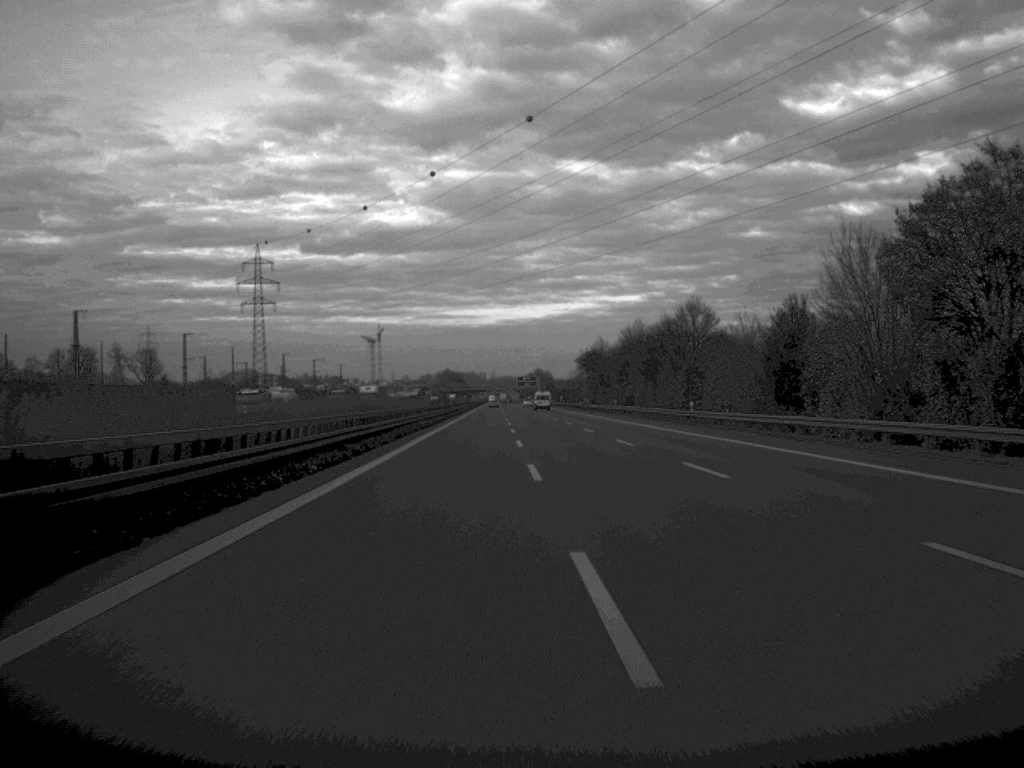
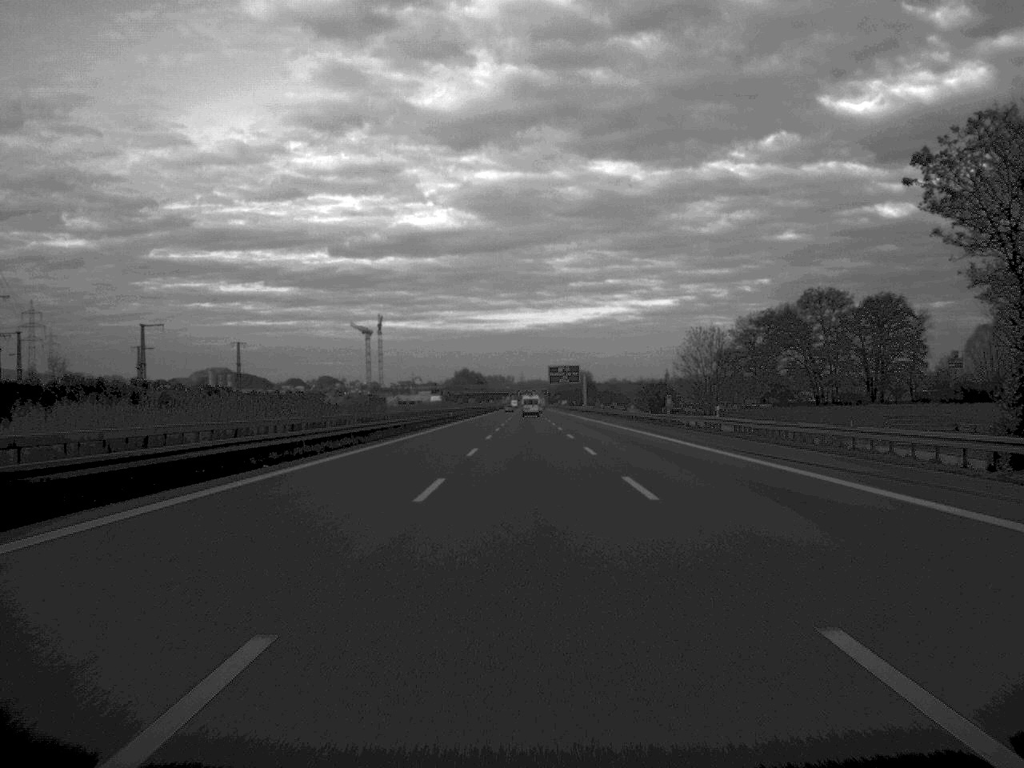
(-1.6, +166.2) m; -1°
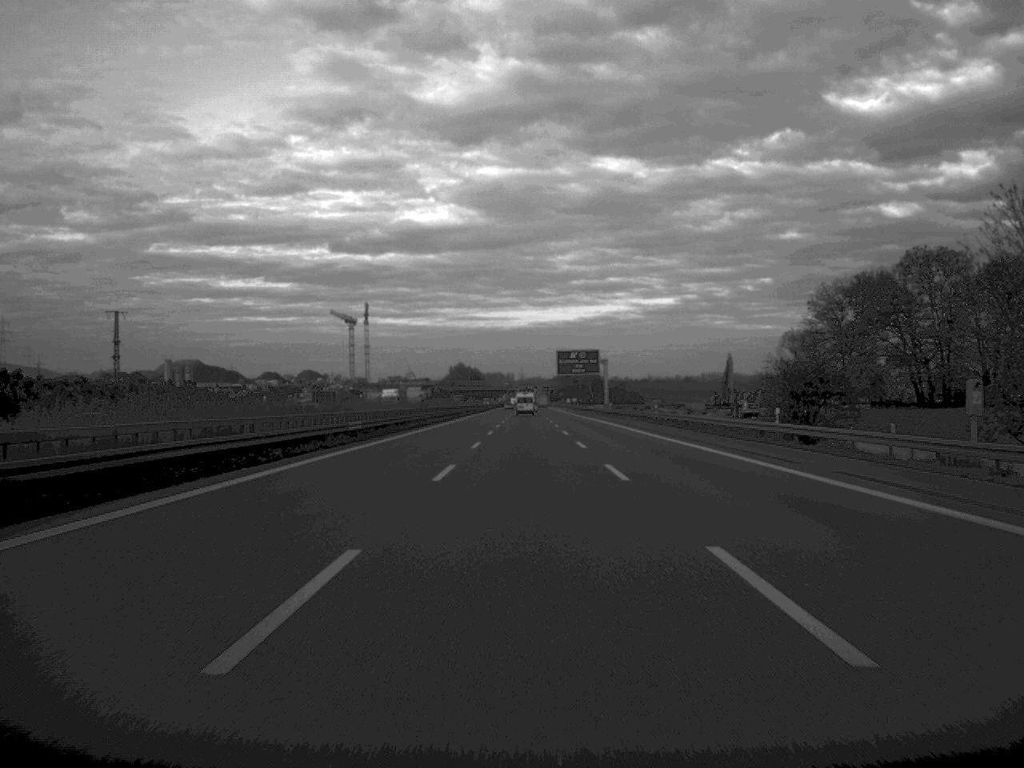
(0.0, +66.5) m; 0°
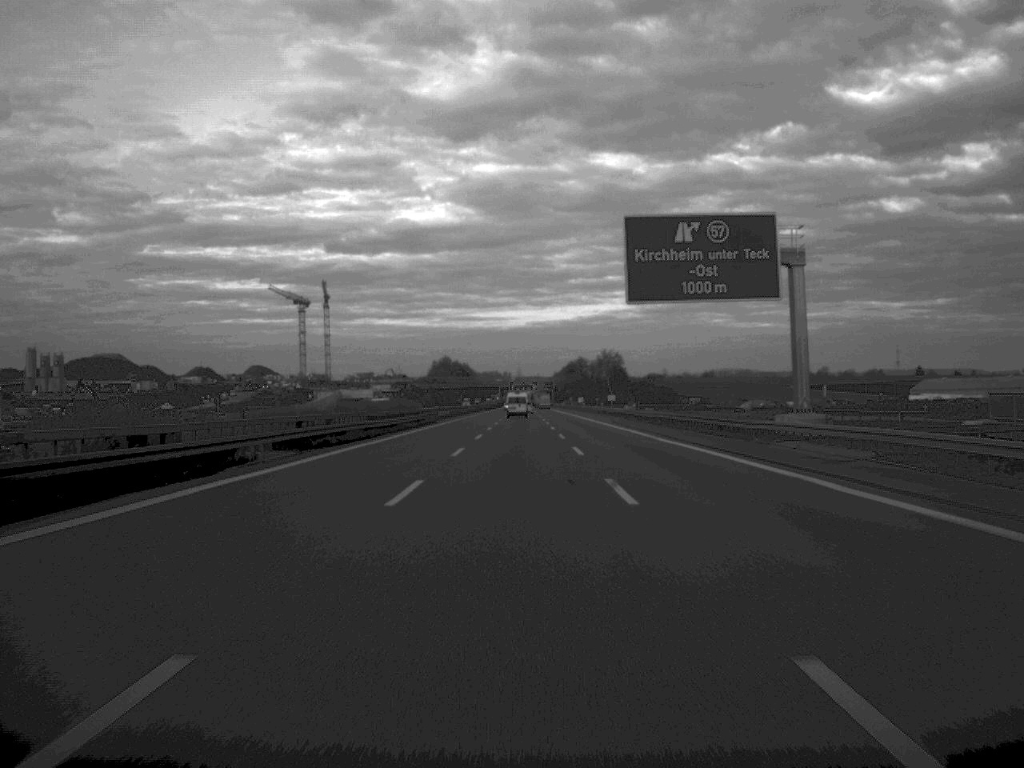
(+0.3, +131.6) m; 0°
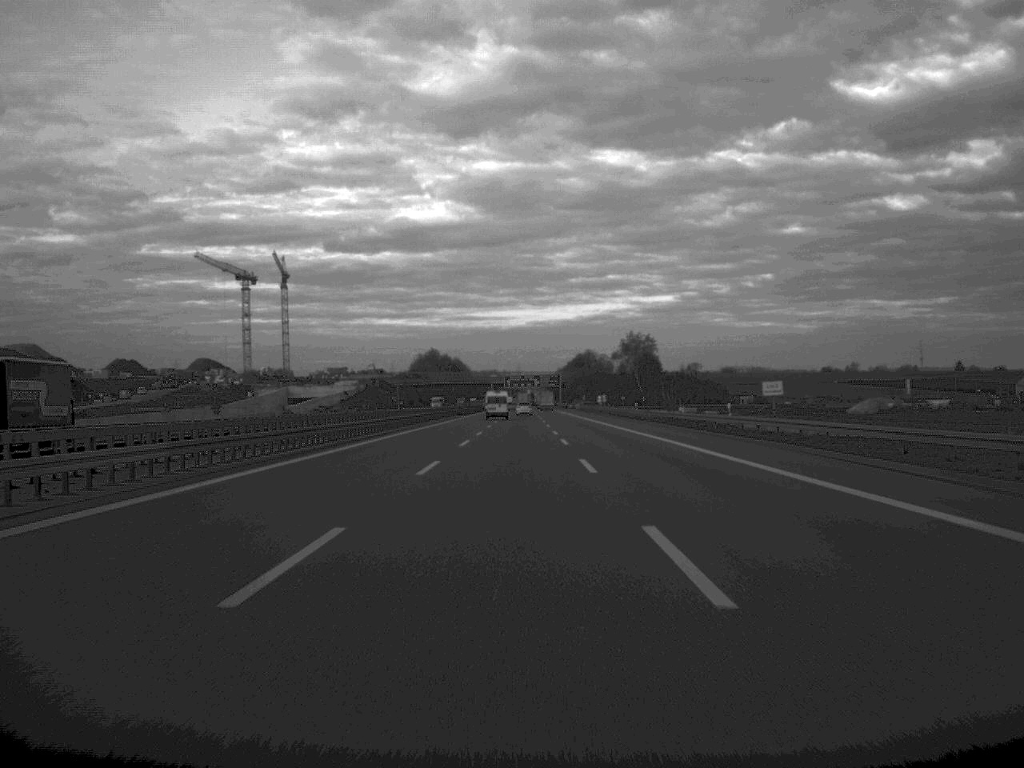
(0.0, +98.4) m; 0°
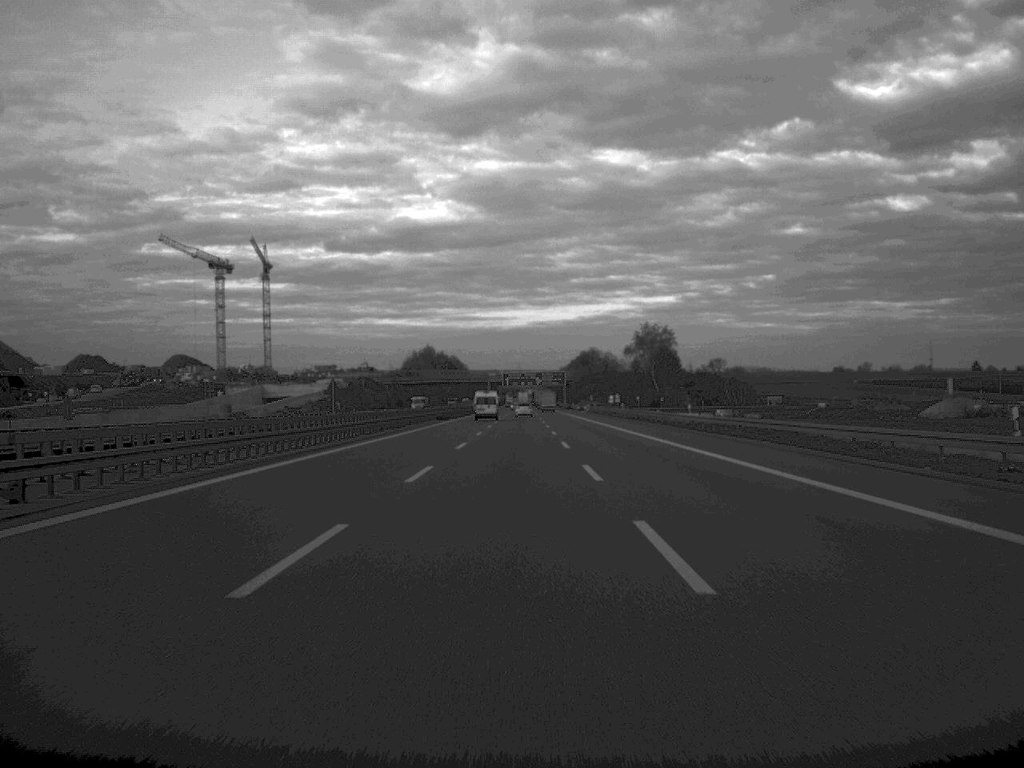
(0.0, +36.2) m; 0°
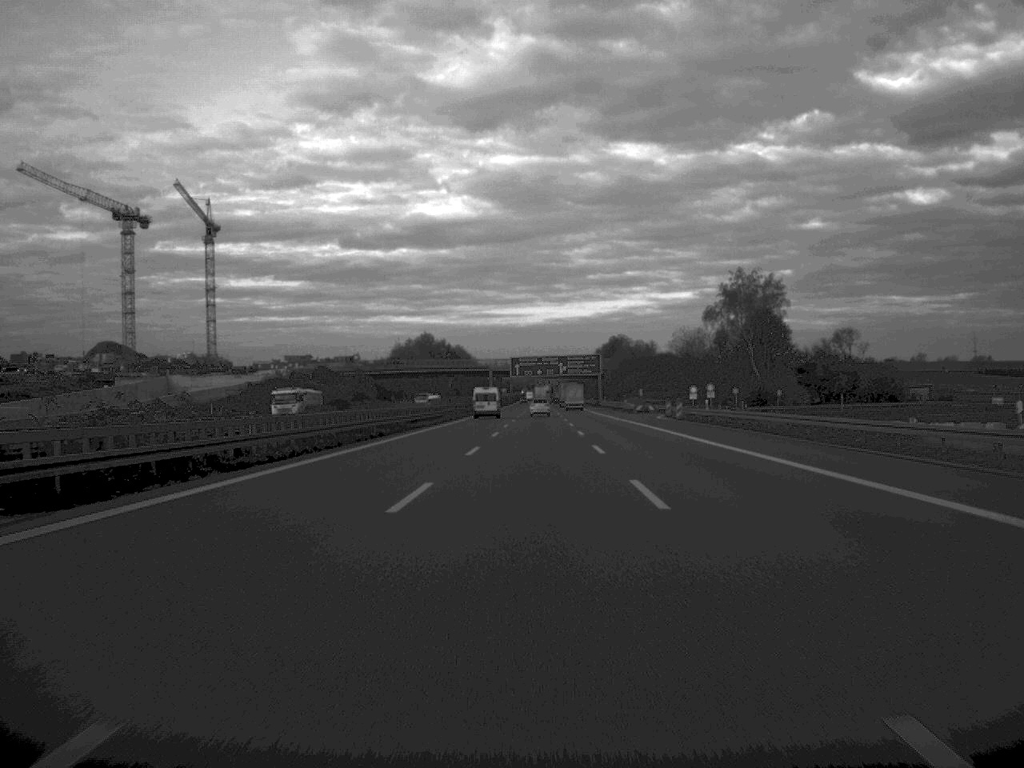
(-0.5, +97.8) m; -1°
